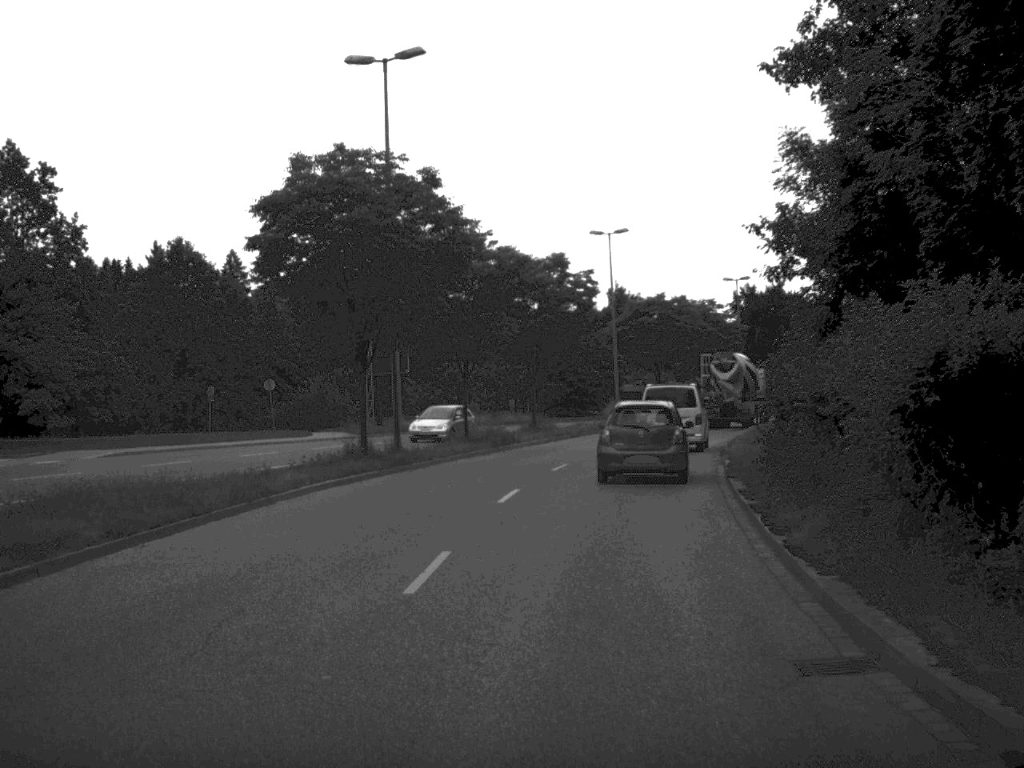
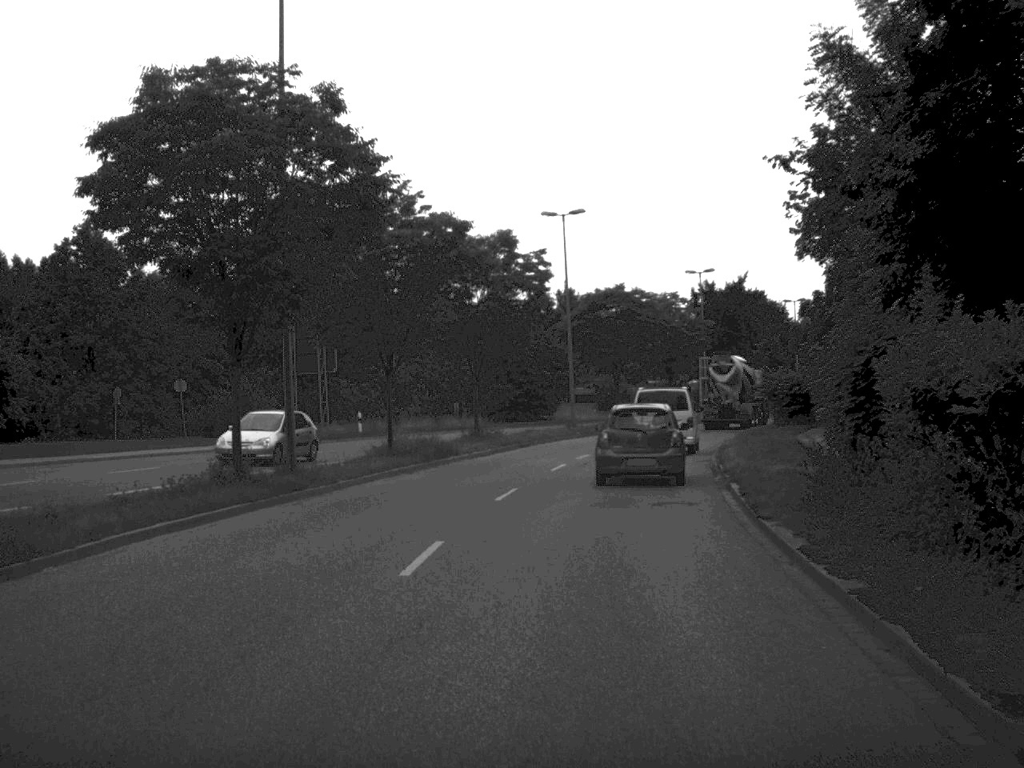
(+0.2, +7.8) m; +2°
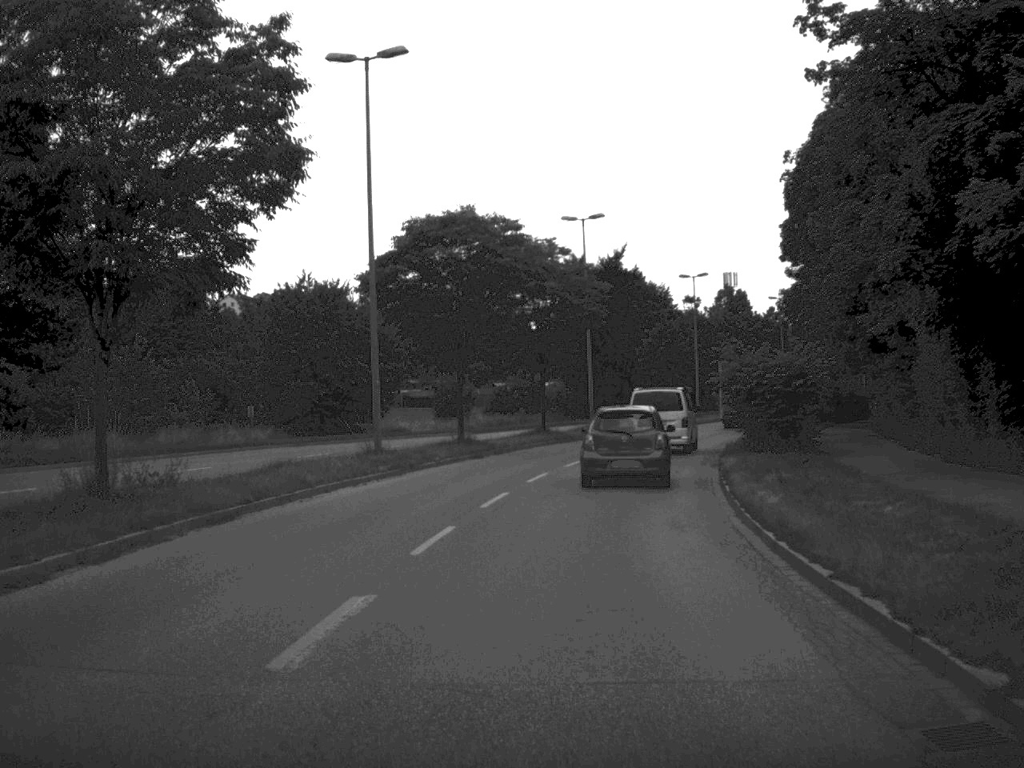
(+1.7, +27.4) m; +7°
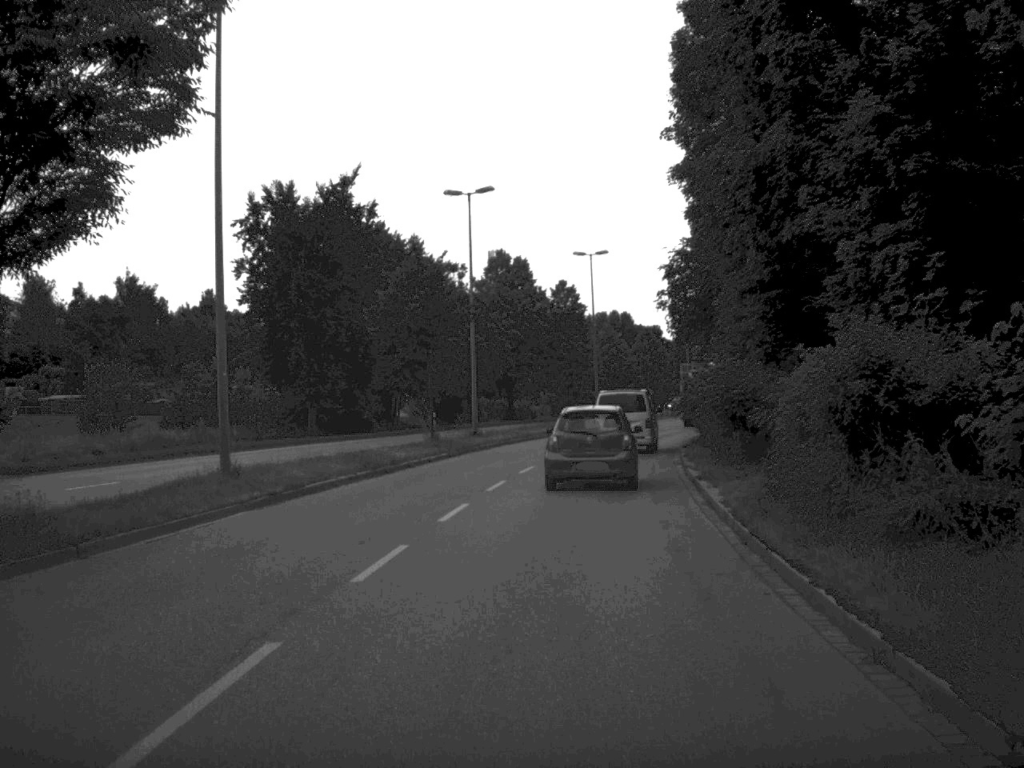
(+3.6, +37.4) m; +11°
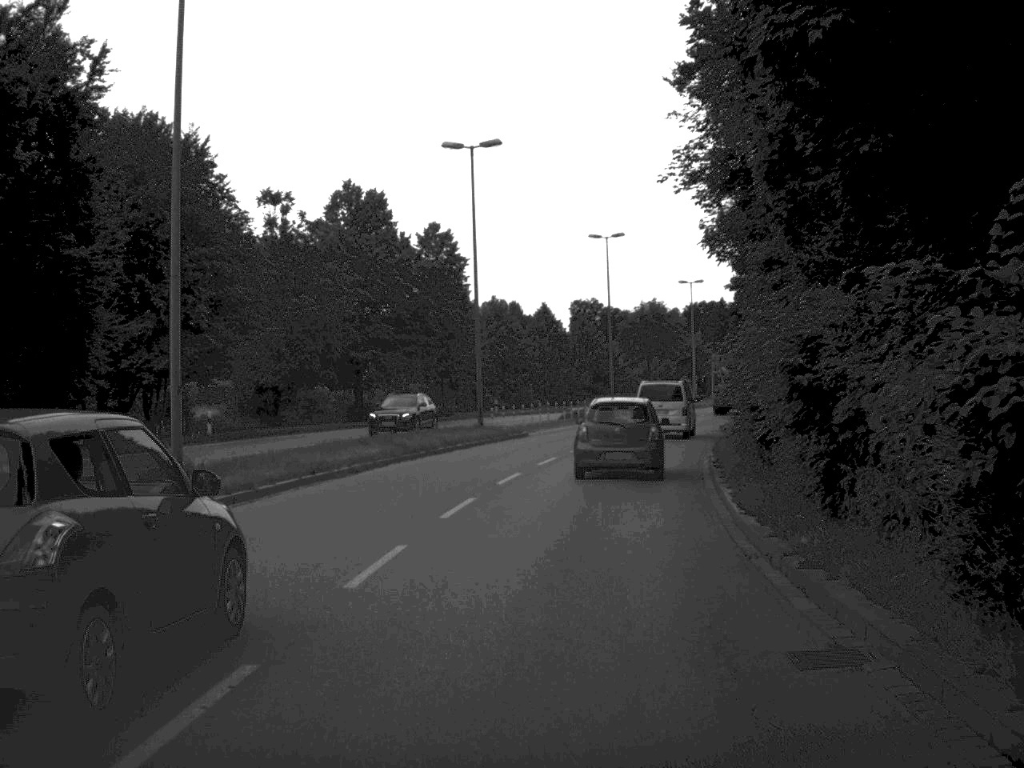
(+1.6, +30.2) m; +5°
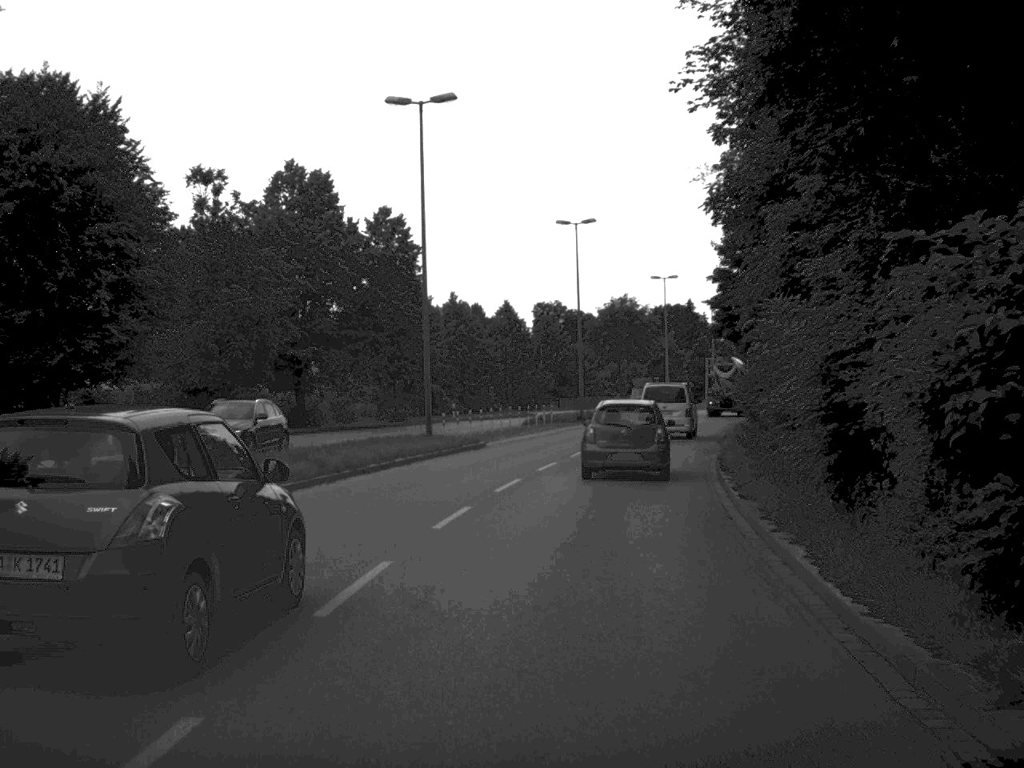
(+0.1, +7.2) m; +2°
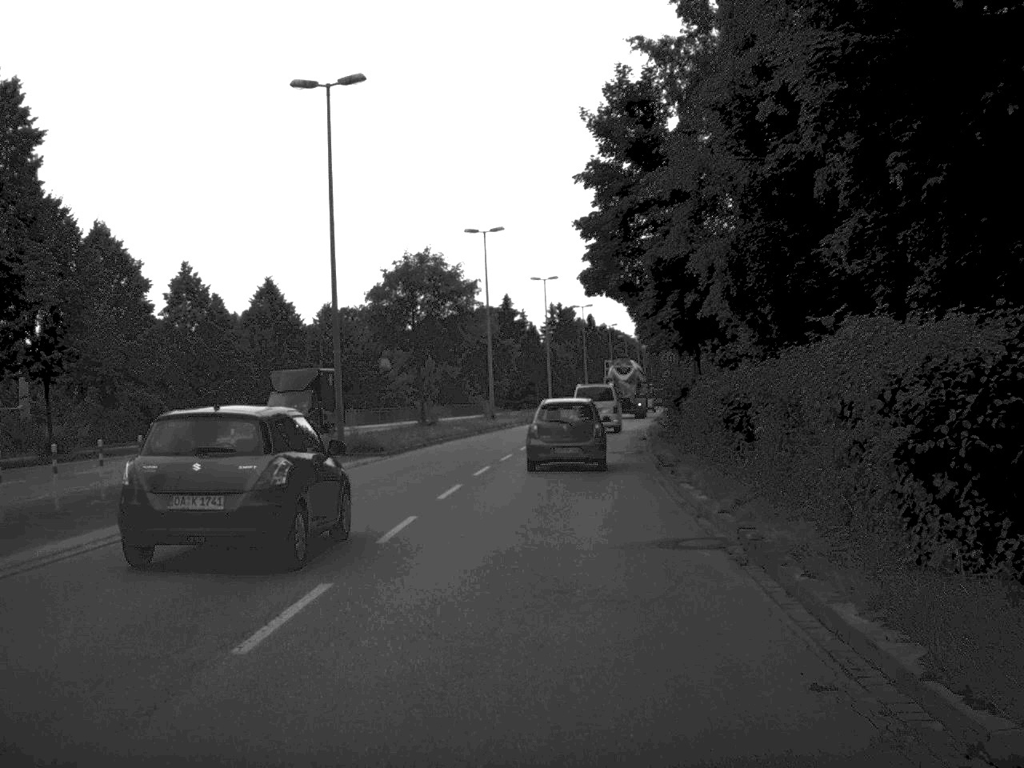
(+2.5, +30.6) m; +8°
